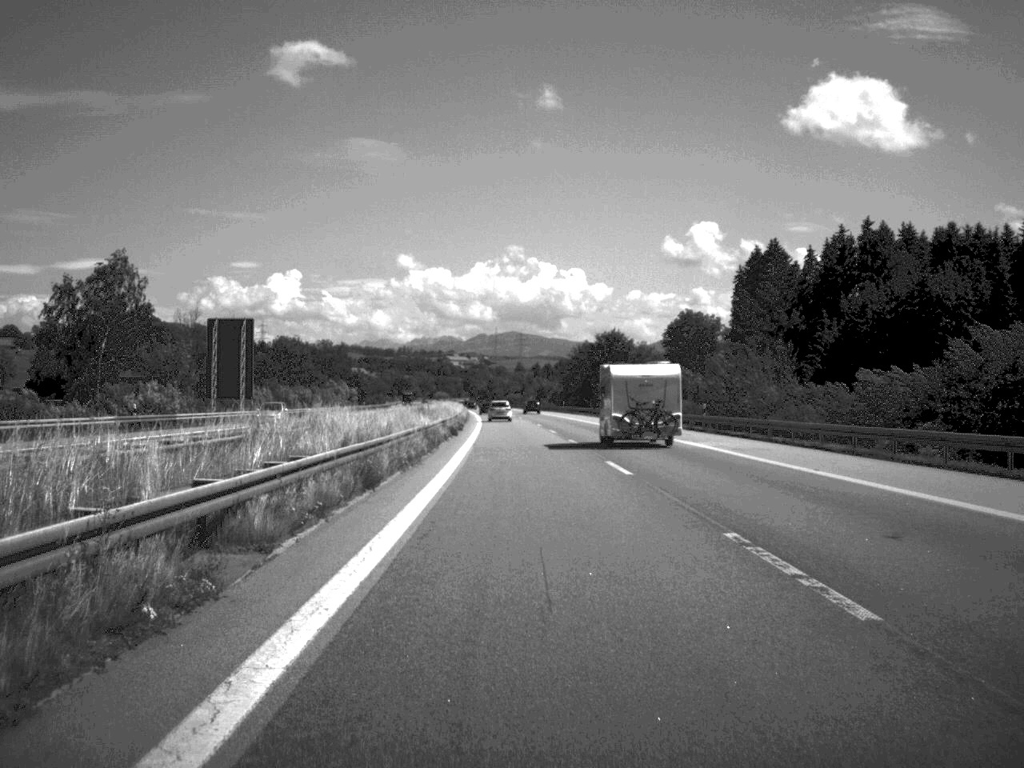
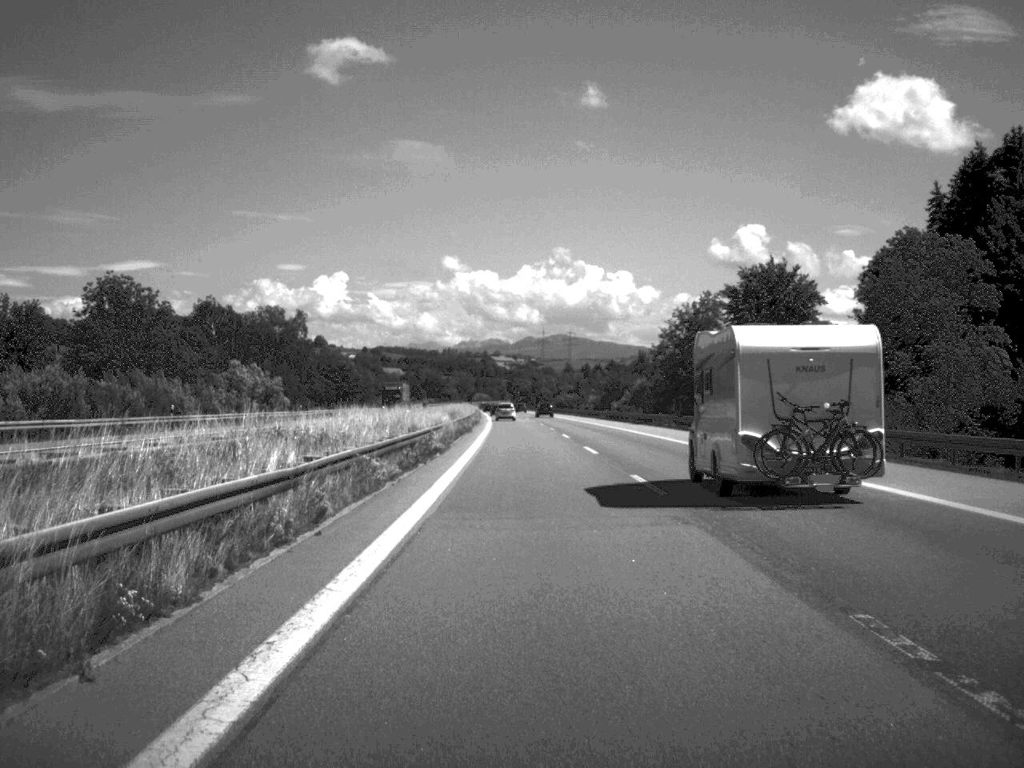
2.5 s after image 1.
(-2.0, +94.1) m; -2°
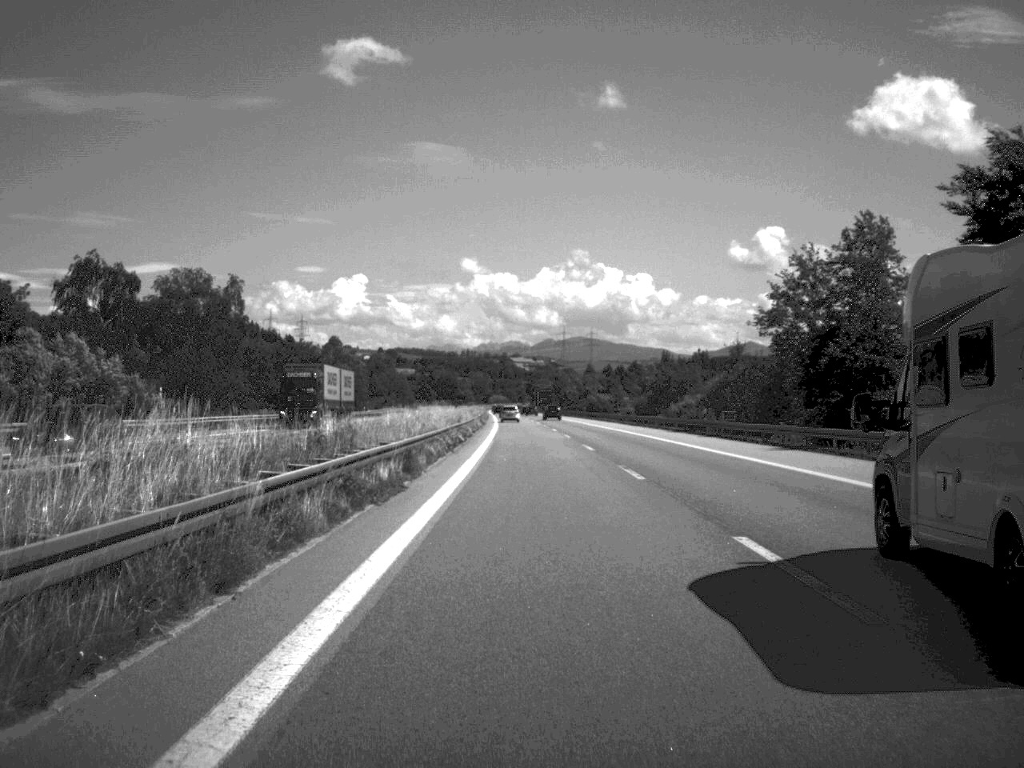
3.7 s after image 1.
(-0.4, +47.6) m; -1°
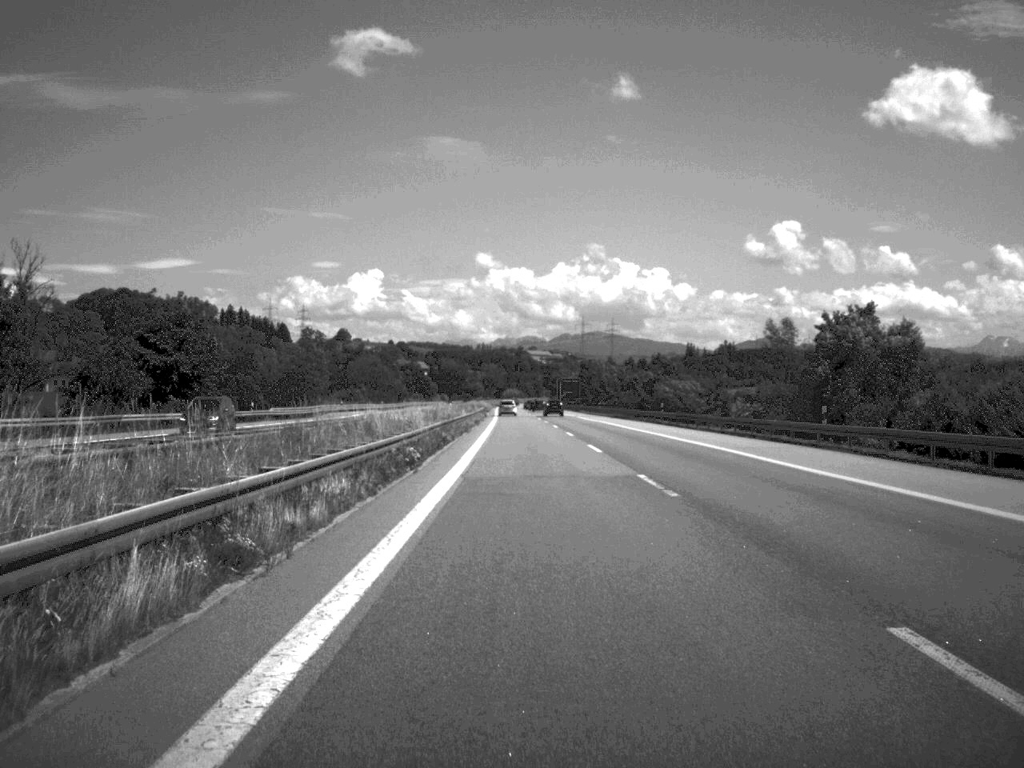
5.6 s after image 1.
(-0.6, +76.7) m; -1°
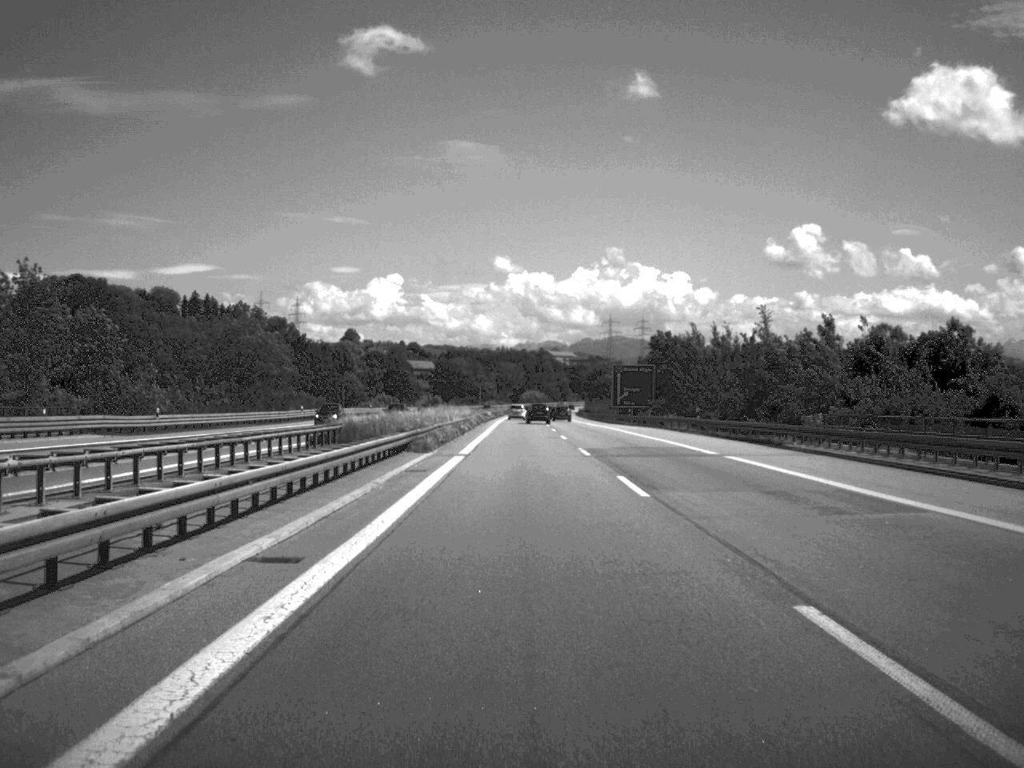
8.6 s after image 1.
(-1.3, +123.1) m; -1°
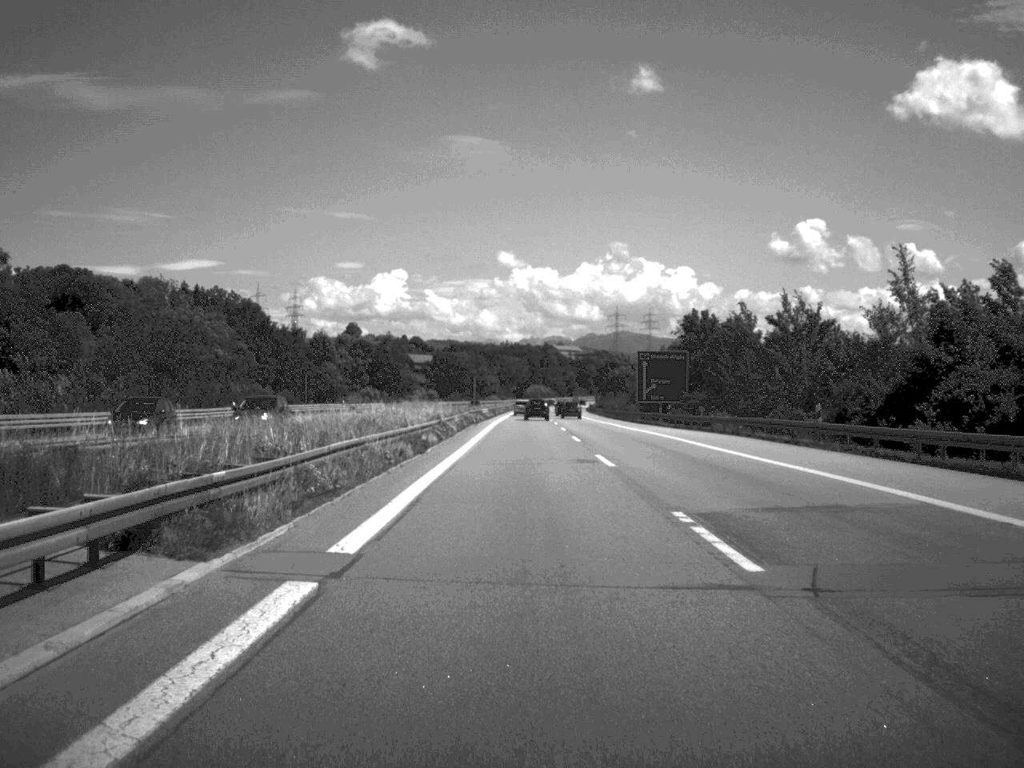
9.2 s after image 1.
(-0.1, +27.8) m; 0°
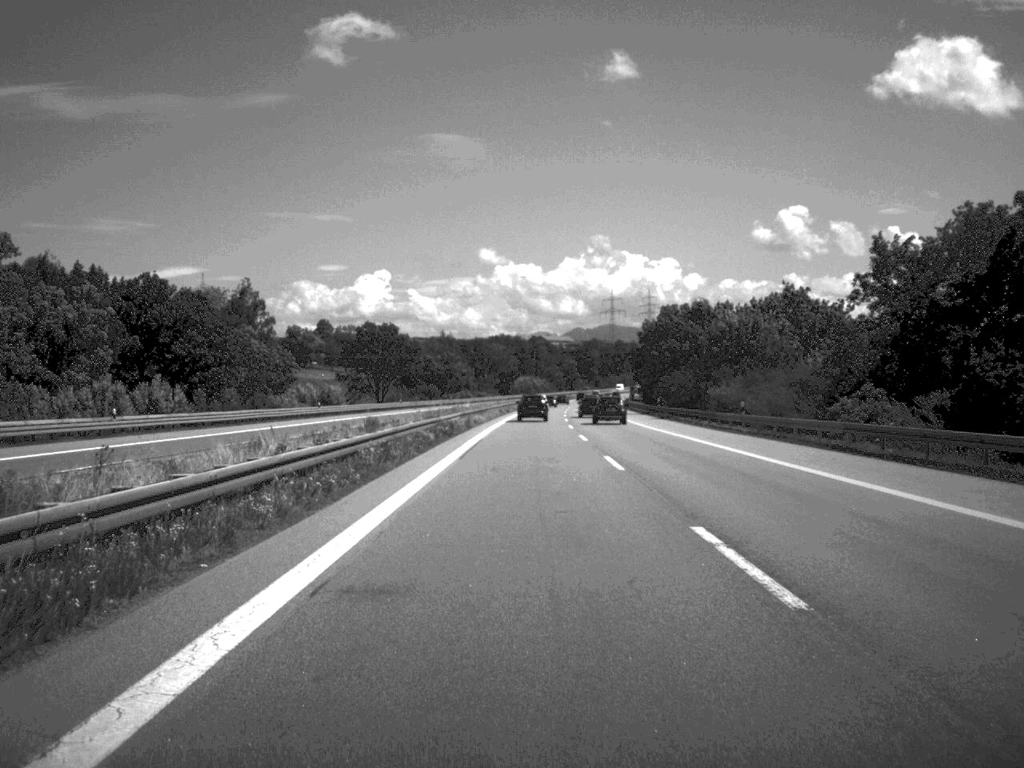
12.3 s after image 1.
(0.0, +126.2) m; 0°
